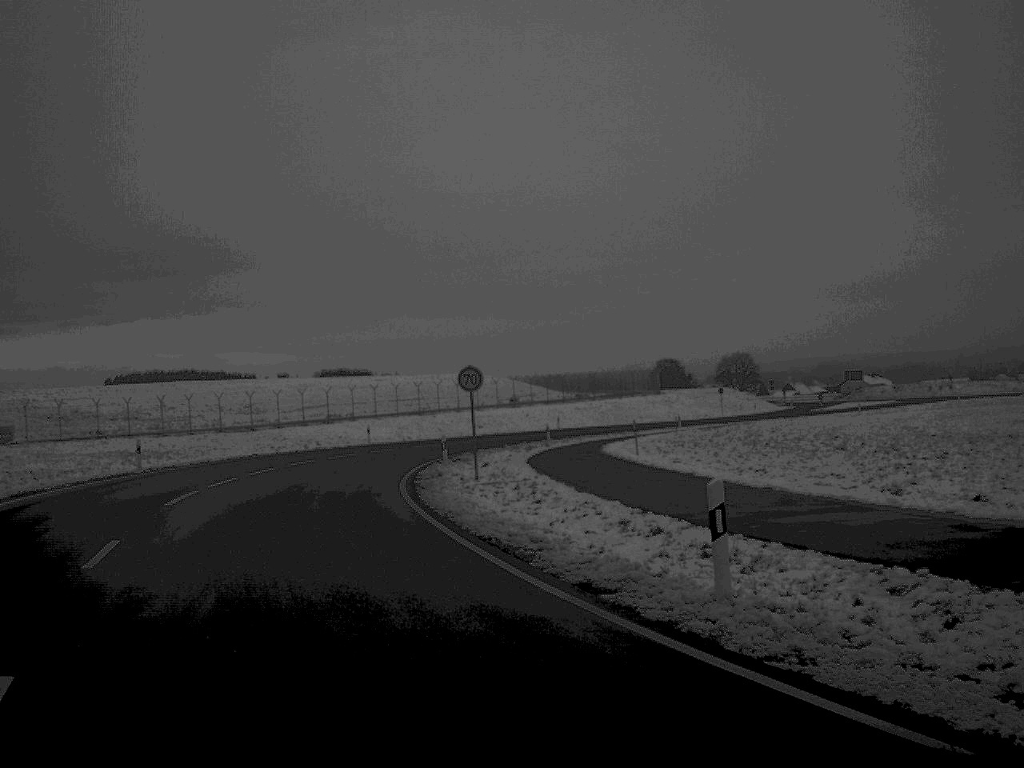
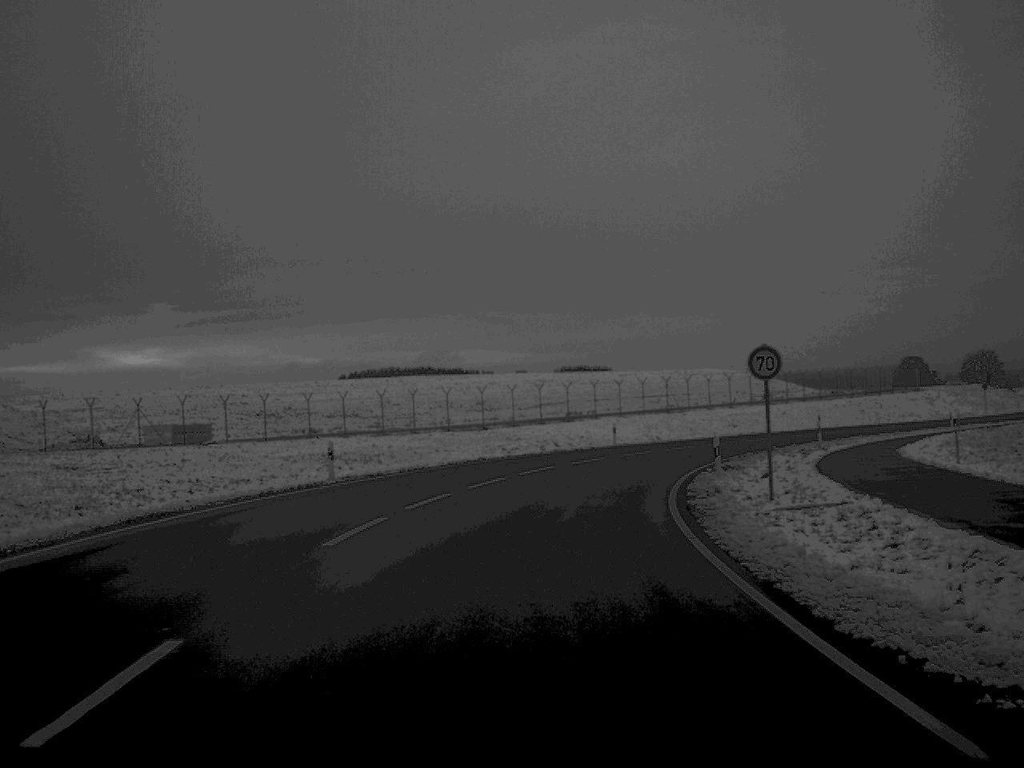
(-1.0, +7.8) m; -10°
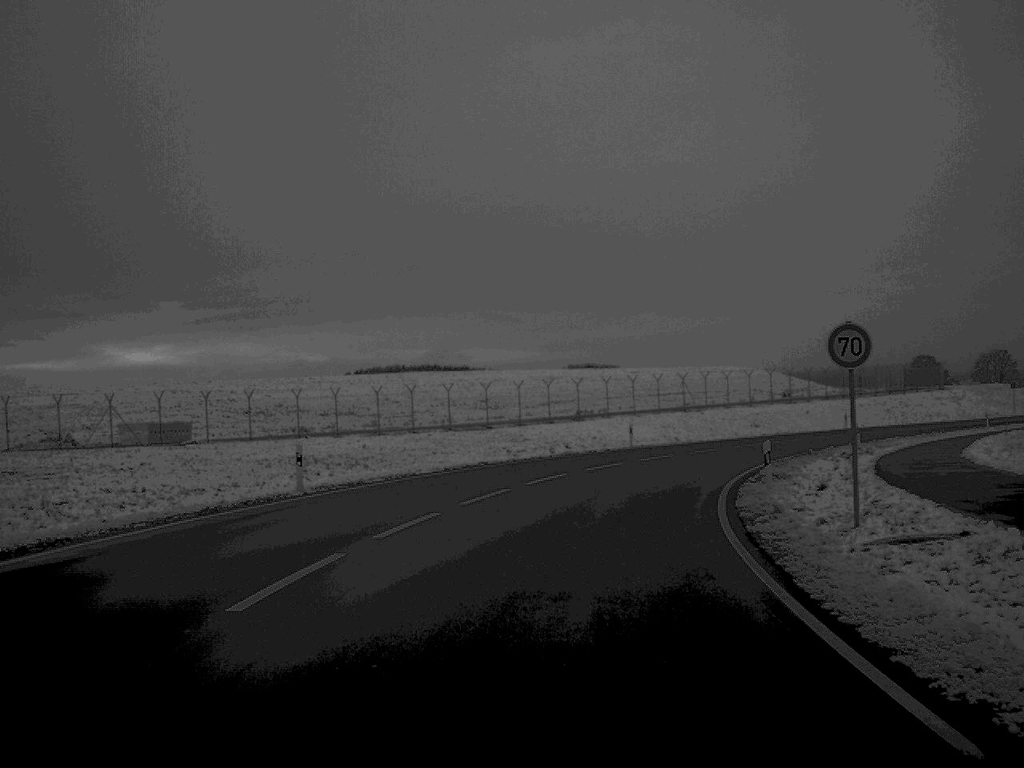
(0.0, +5.3) m; 0°
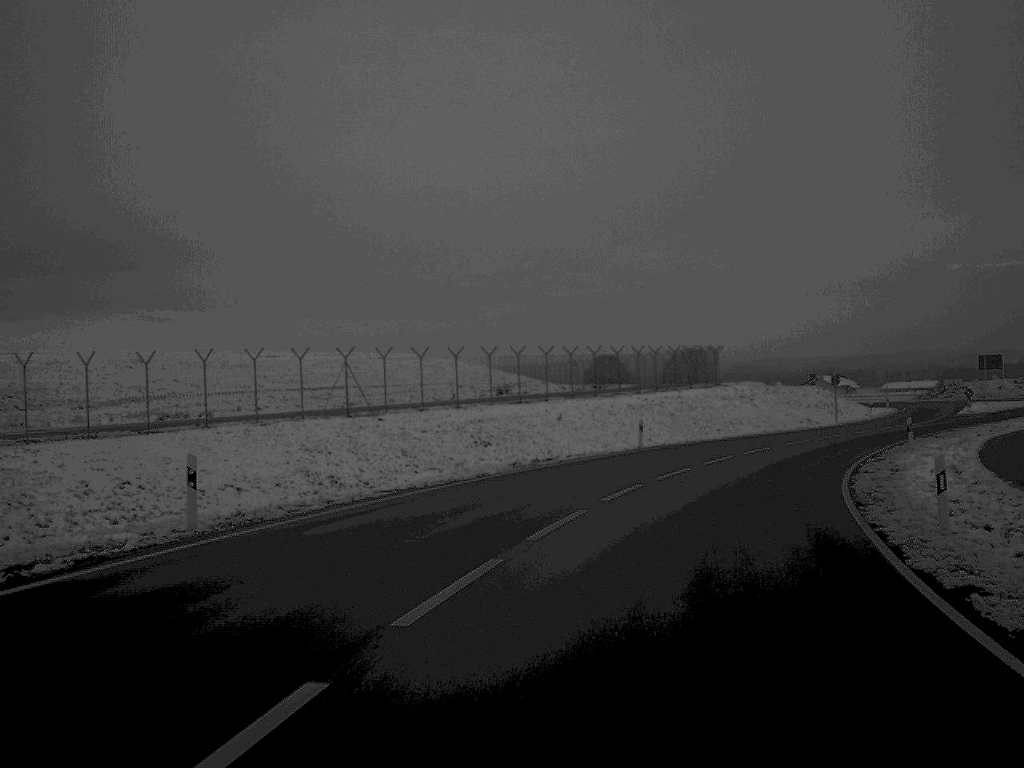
(+3.8, +35.7) m; +16°
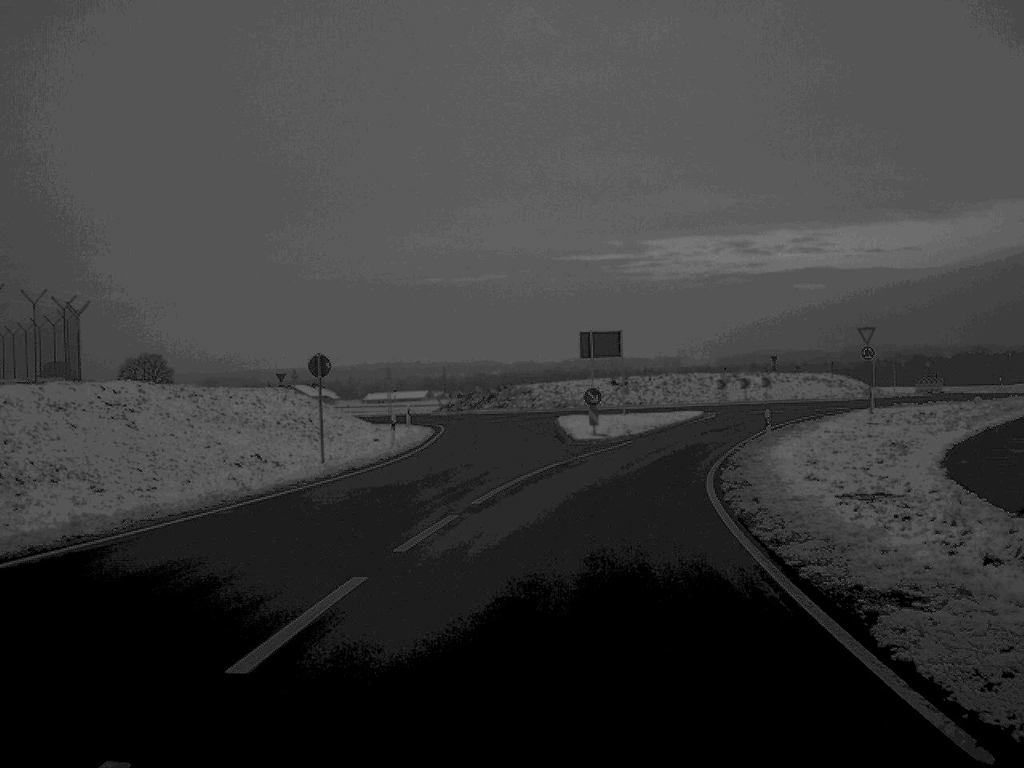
(+9.4, +41.5) m; +23°
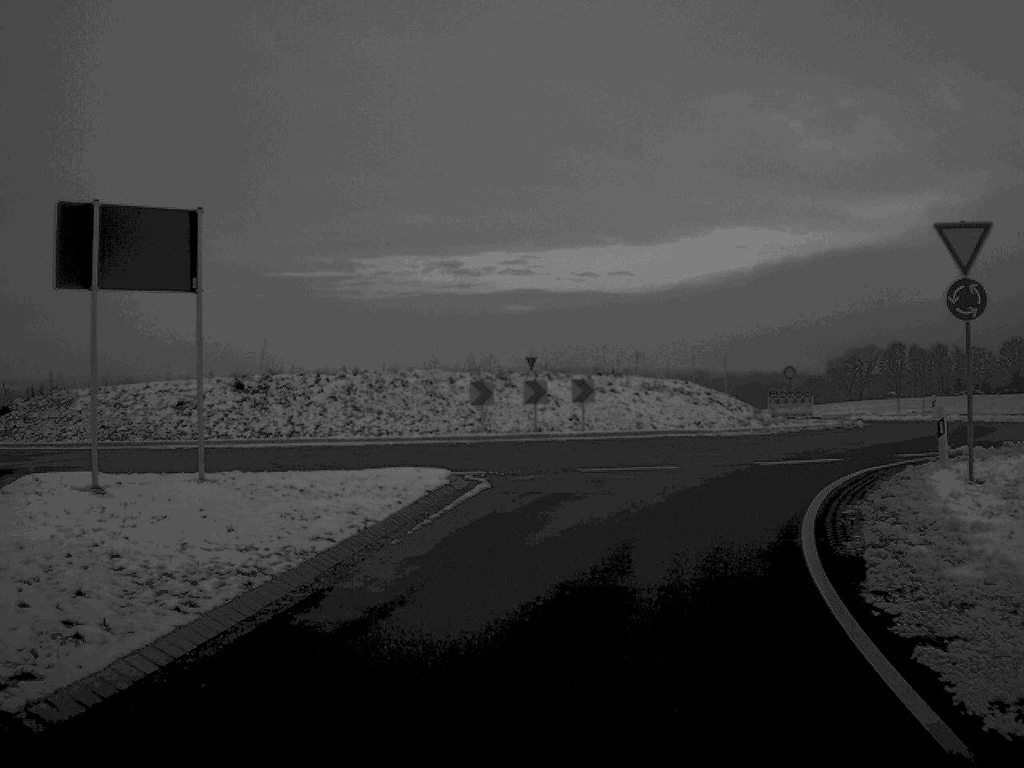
(+4.1, +36.3) m; +13°
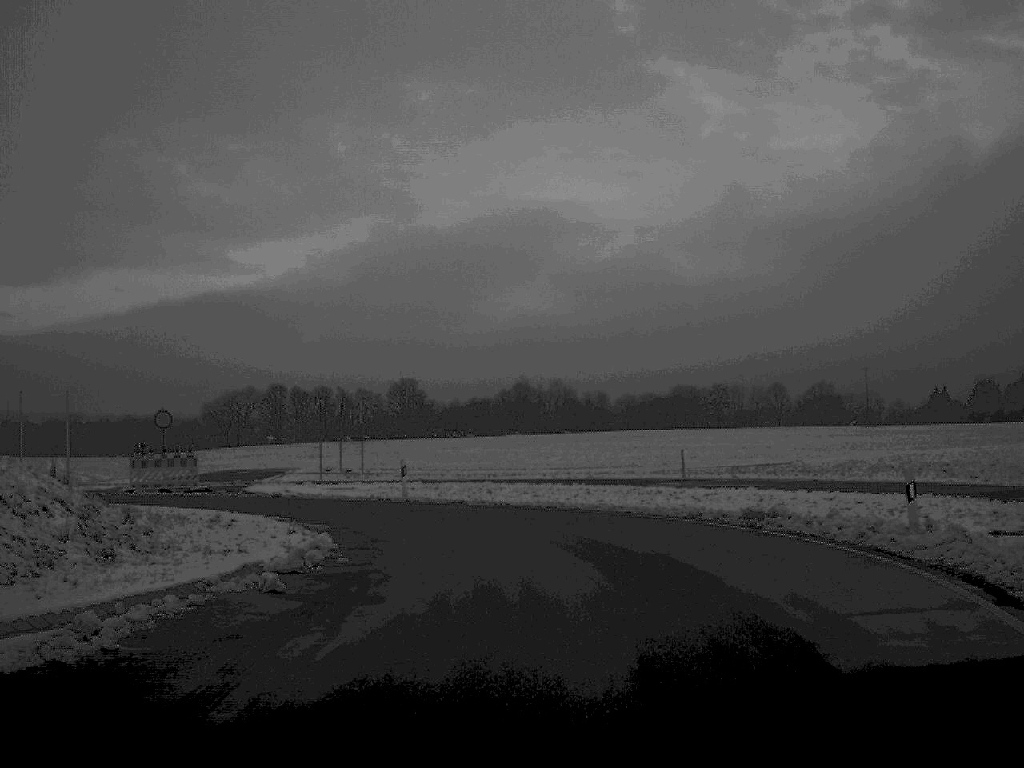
(+3.6, +20.6) m; +28°
